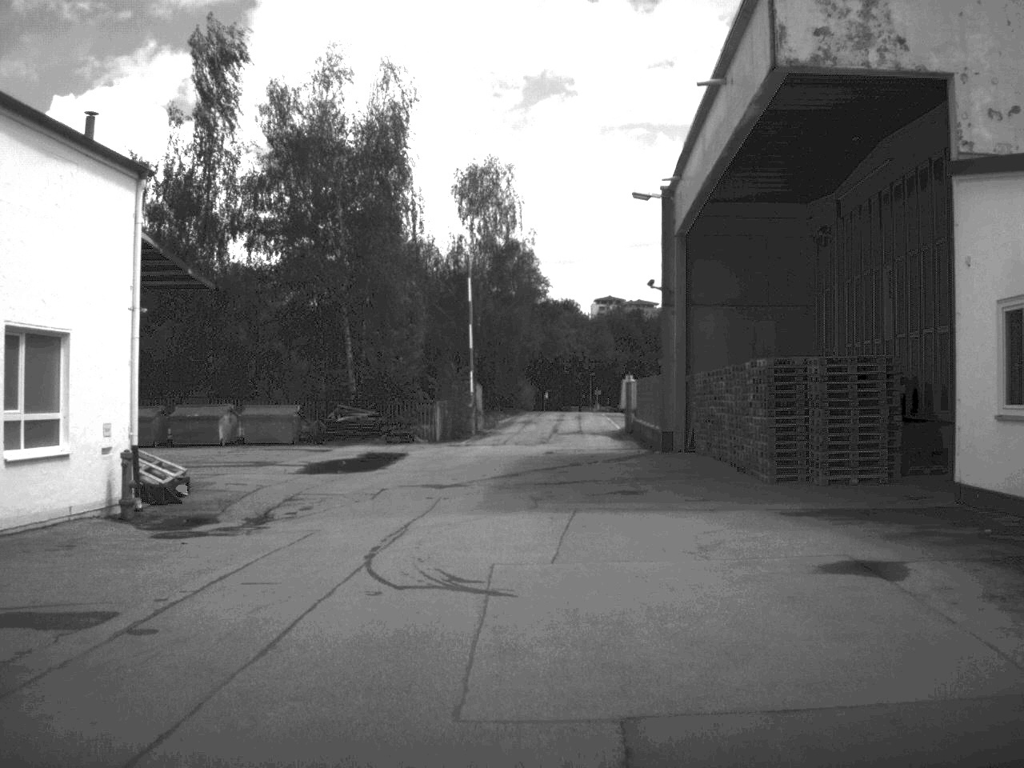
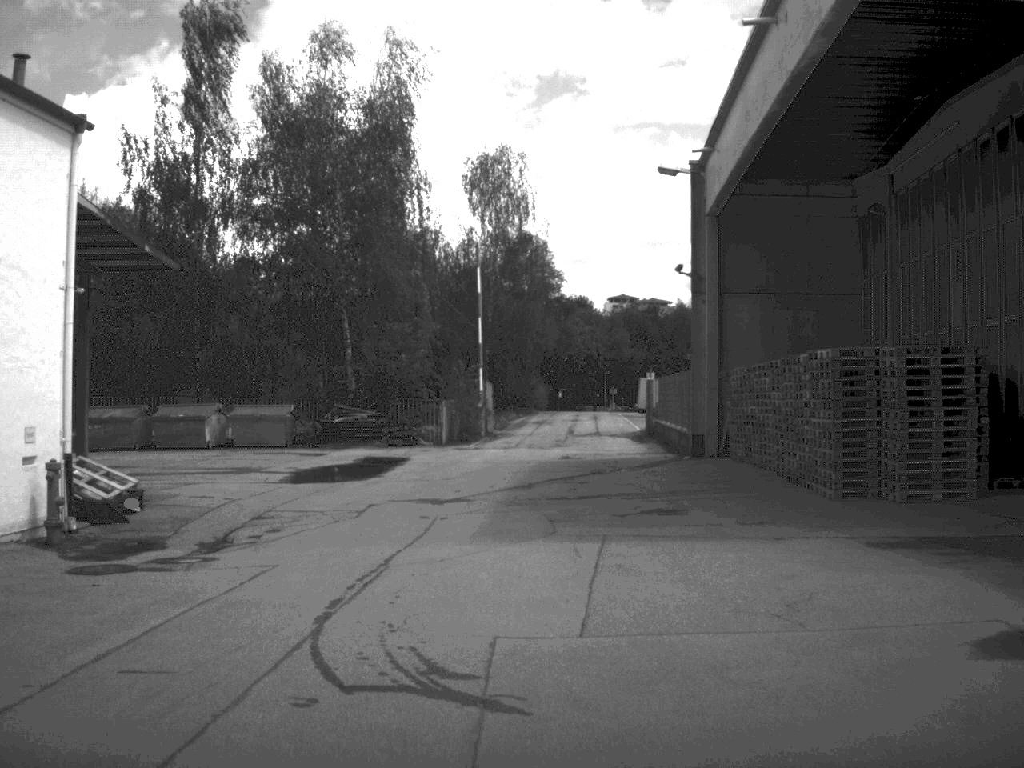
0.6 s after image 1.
(0.0, +3.8) m; -1°
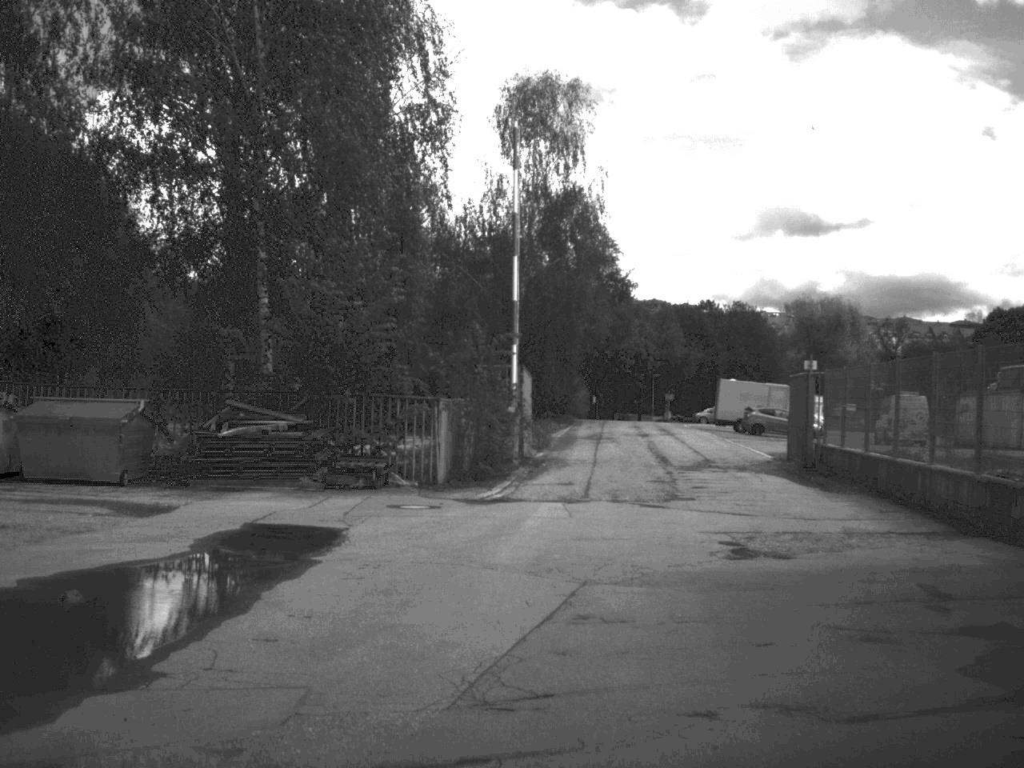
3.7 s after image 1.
(-1.0, +21.8) m; -1°
